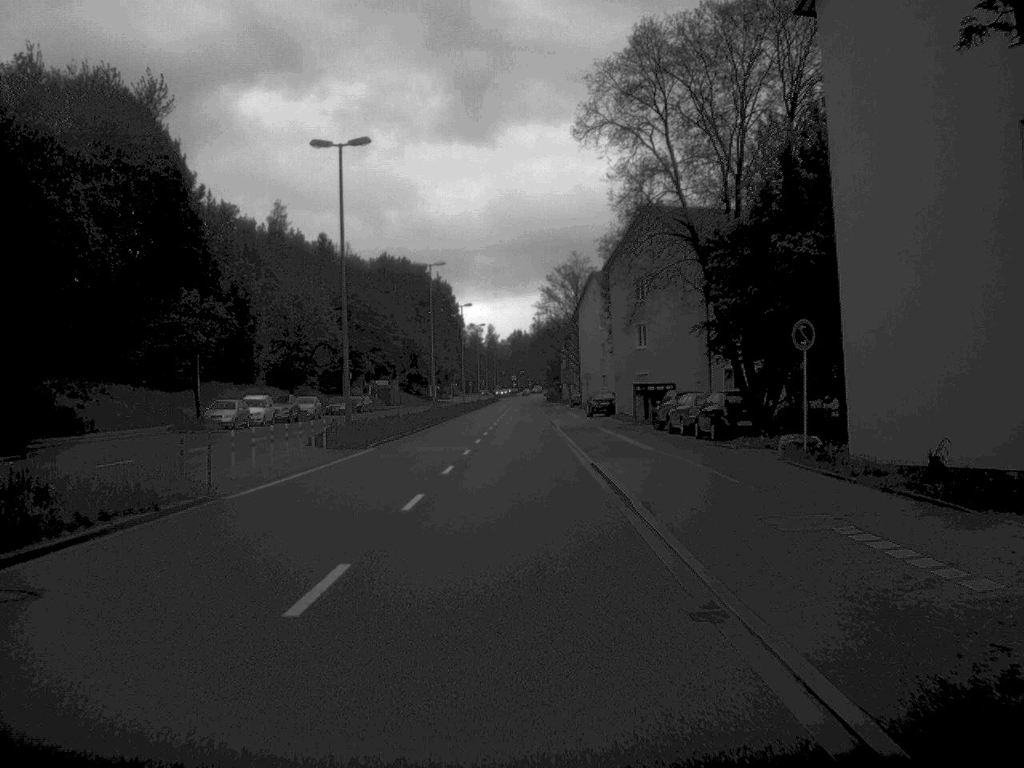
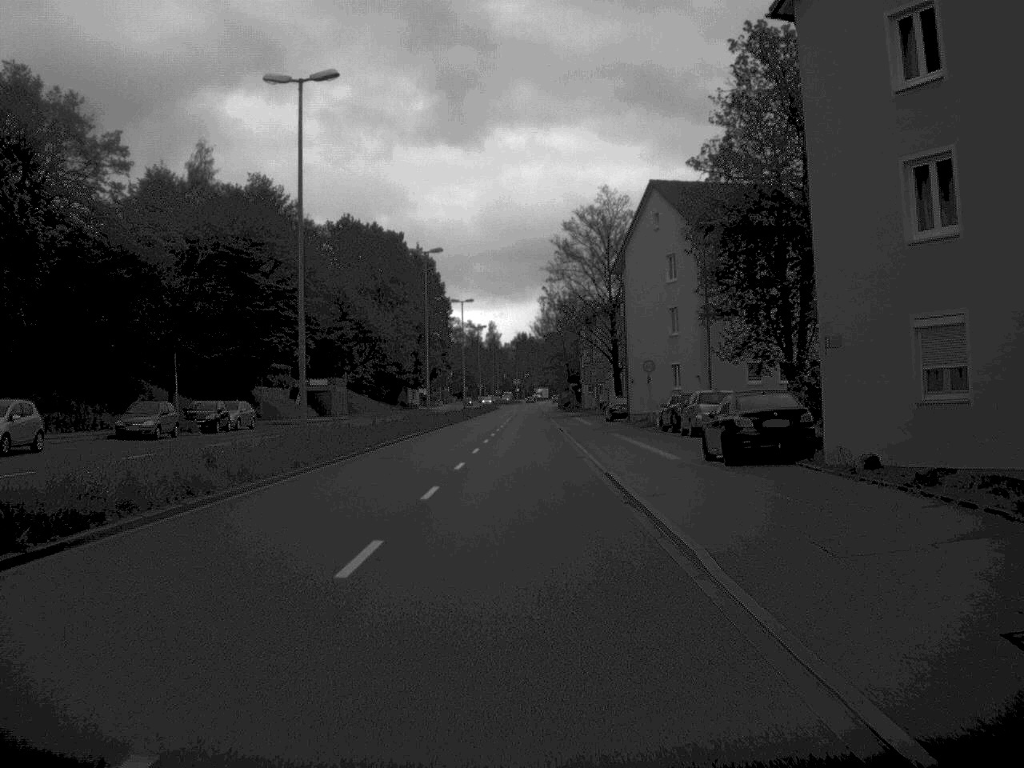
(-0.2, +51.3) m; 0°
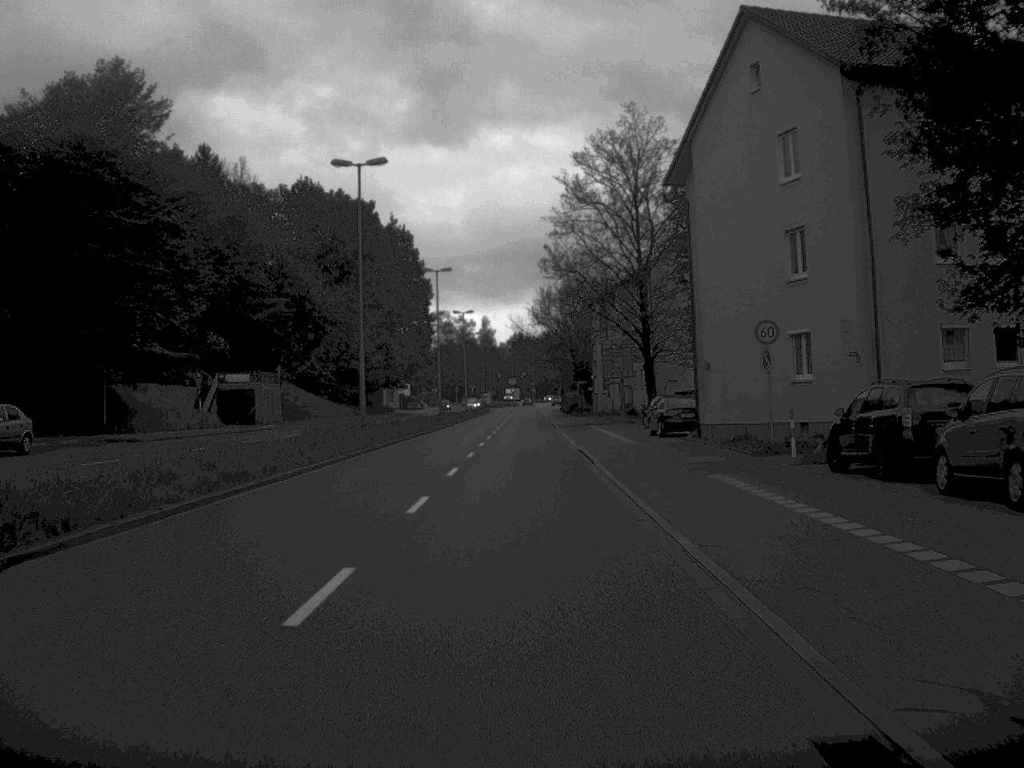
(0.0, +29.1) m; 0°
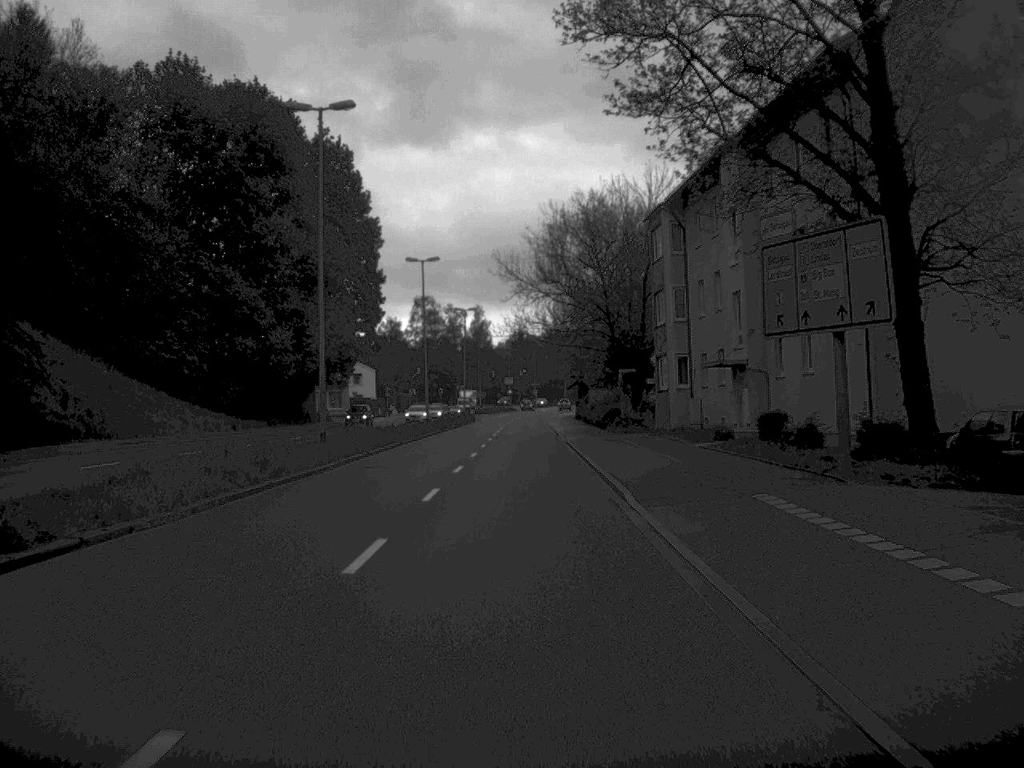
(0.0, +50.3) m; 0°
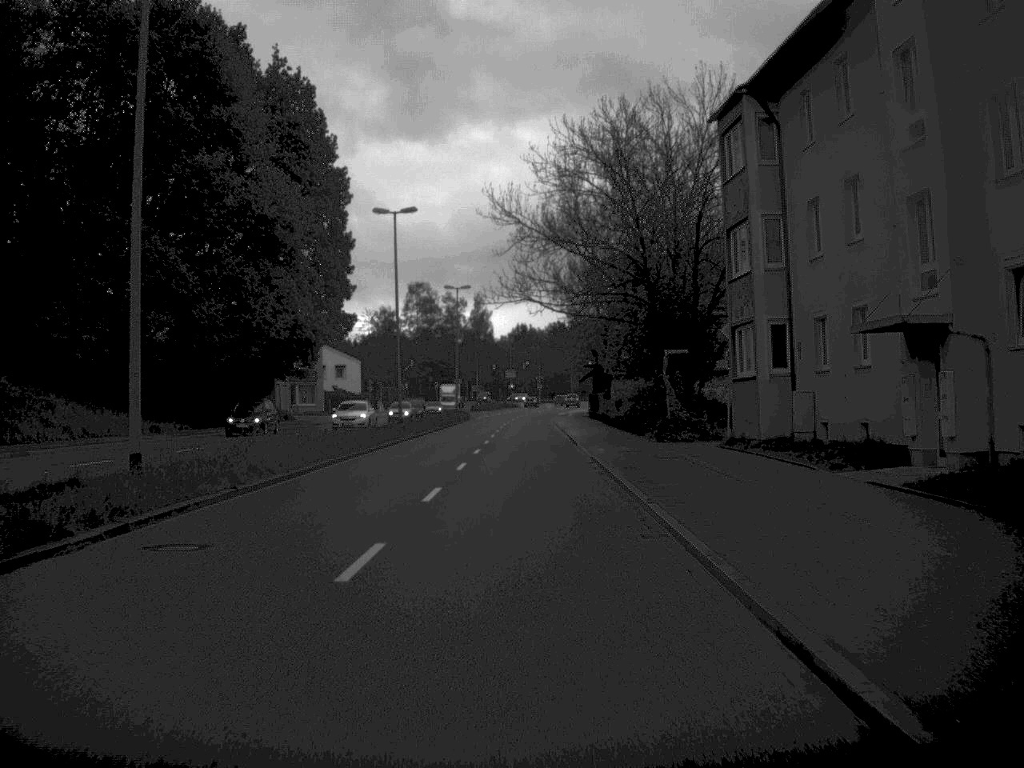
(0.0, +18.6) m; 0°
